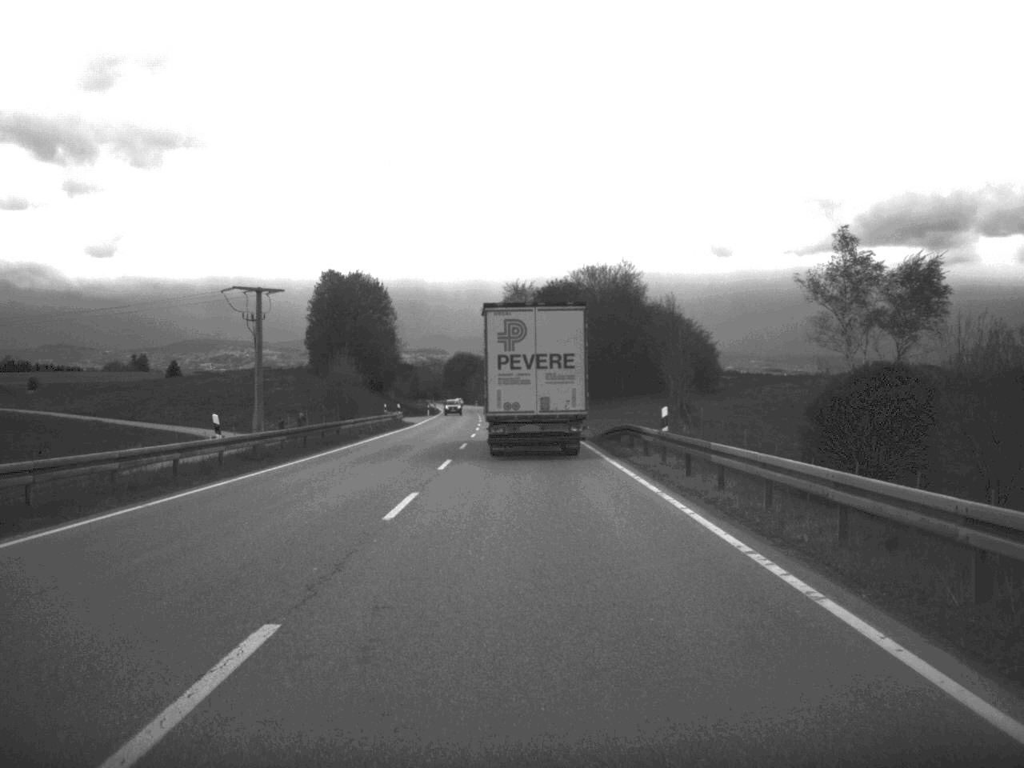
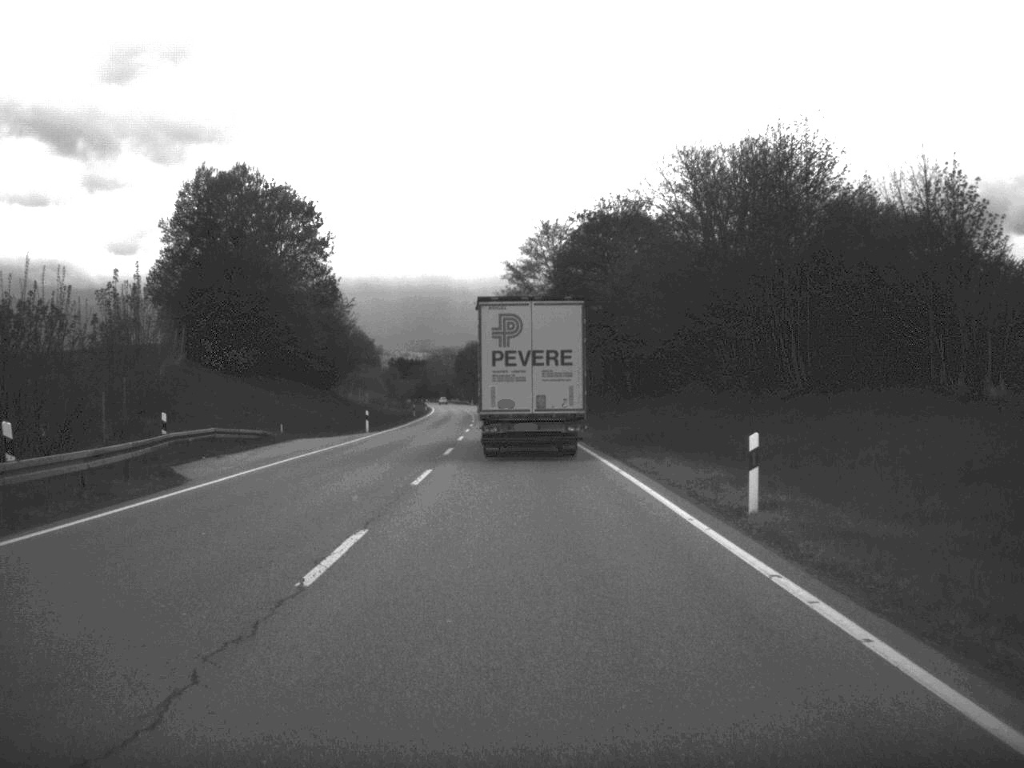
(-0.7, +64.1) m; -1°
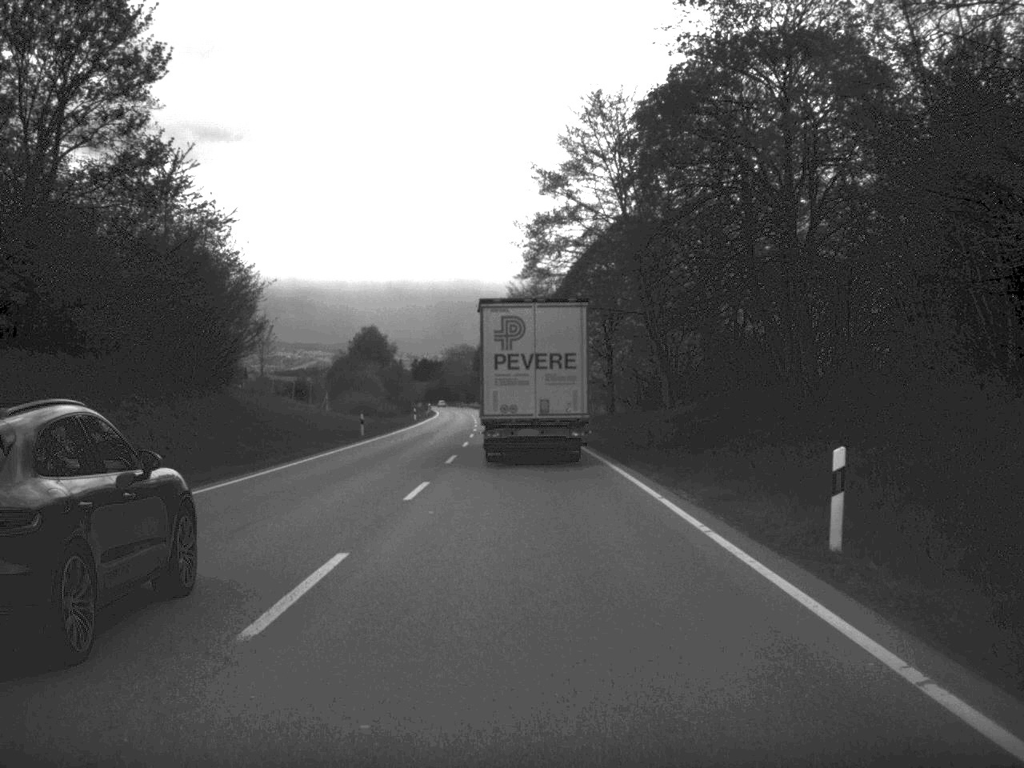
(-0.7, +49.9) m; -2°
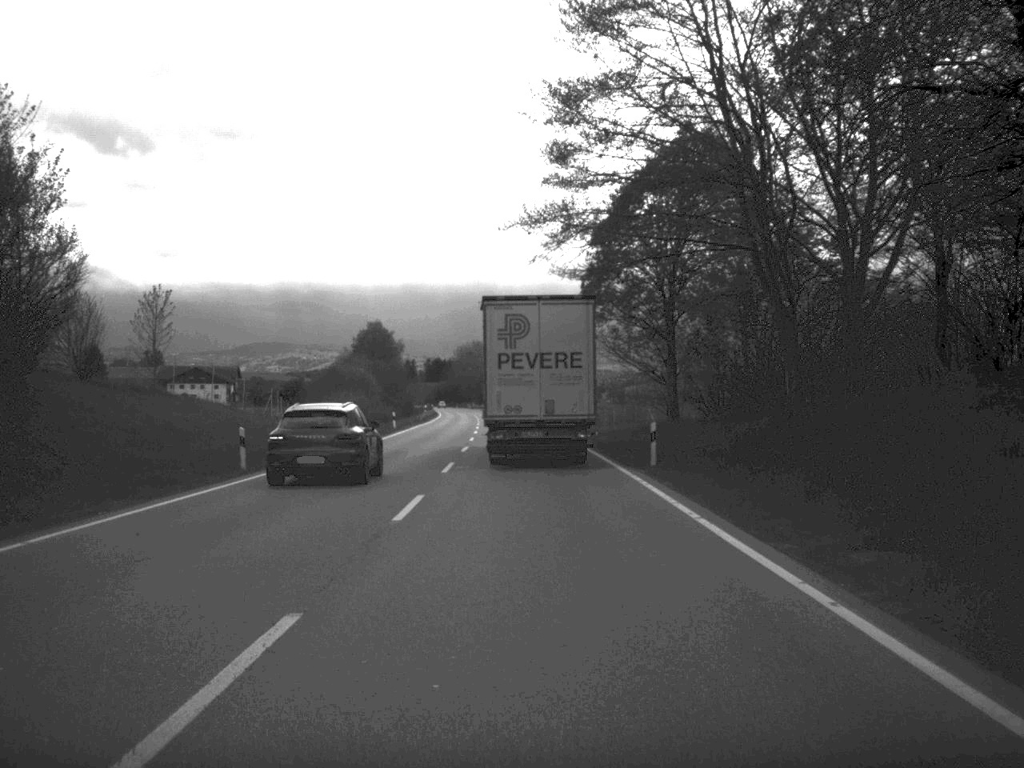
(-0.2, +27.2) m; -1°
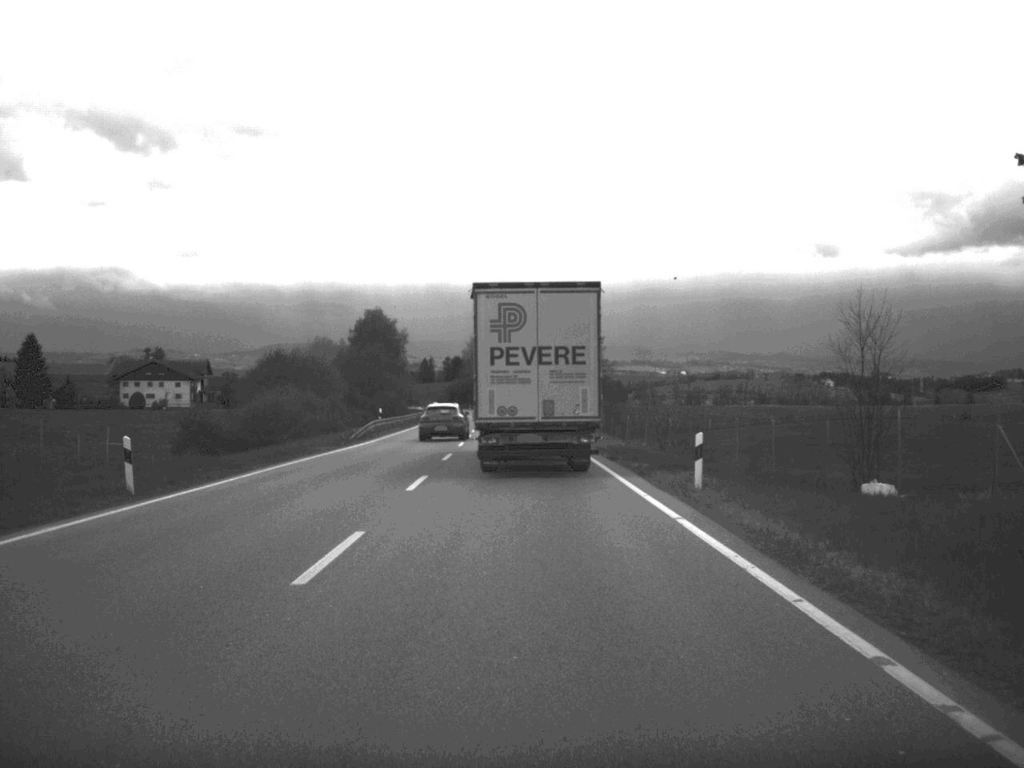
(-0.4, +52.7) m; -1°
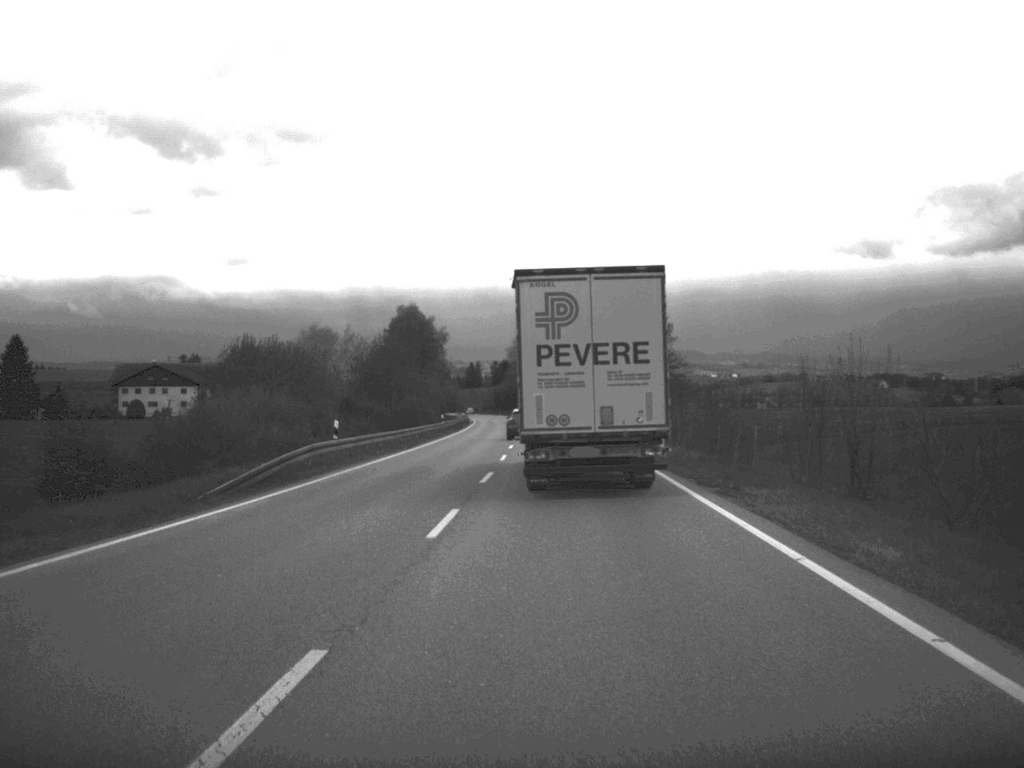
(-0.6, +30.5) m; -2°
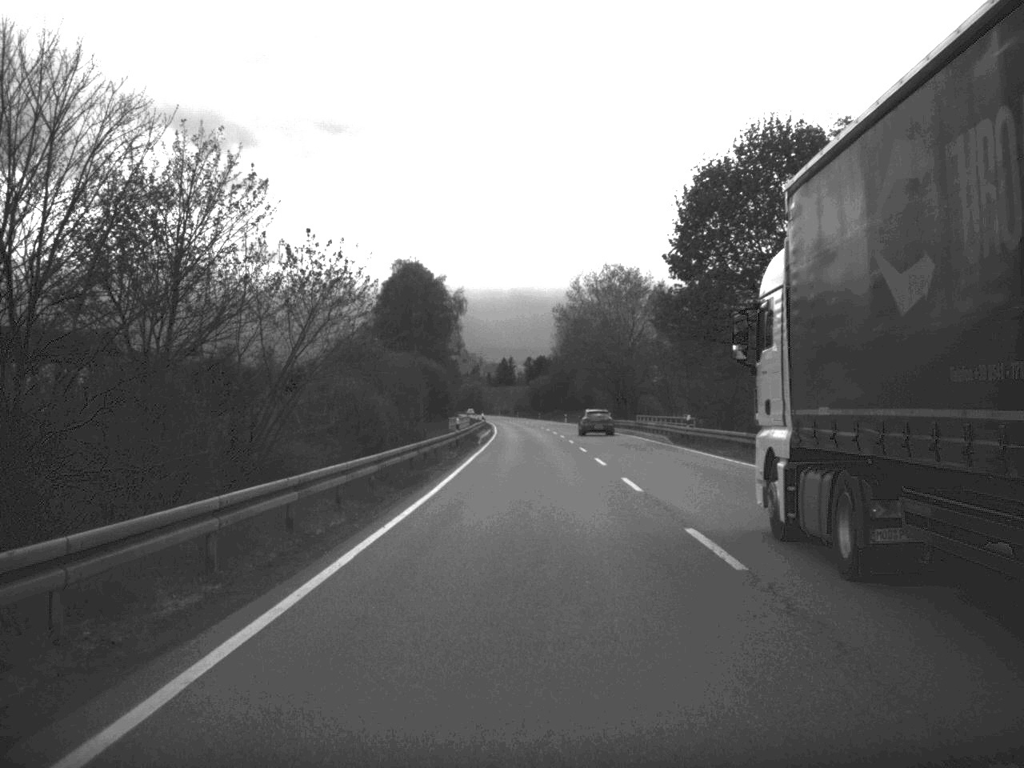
(-2.8, +85.8) m; -2°
